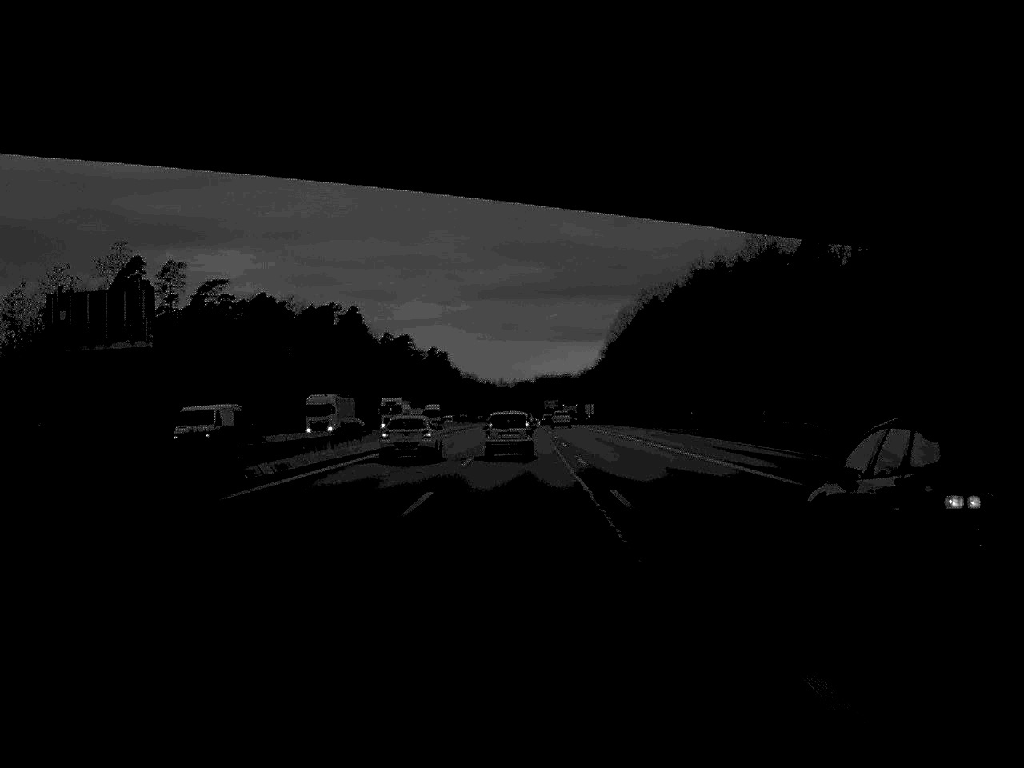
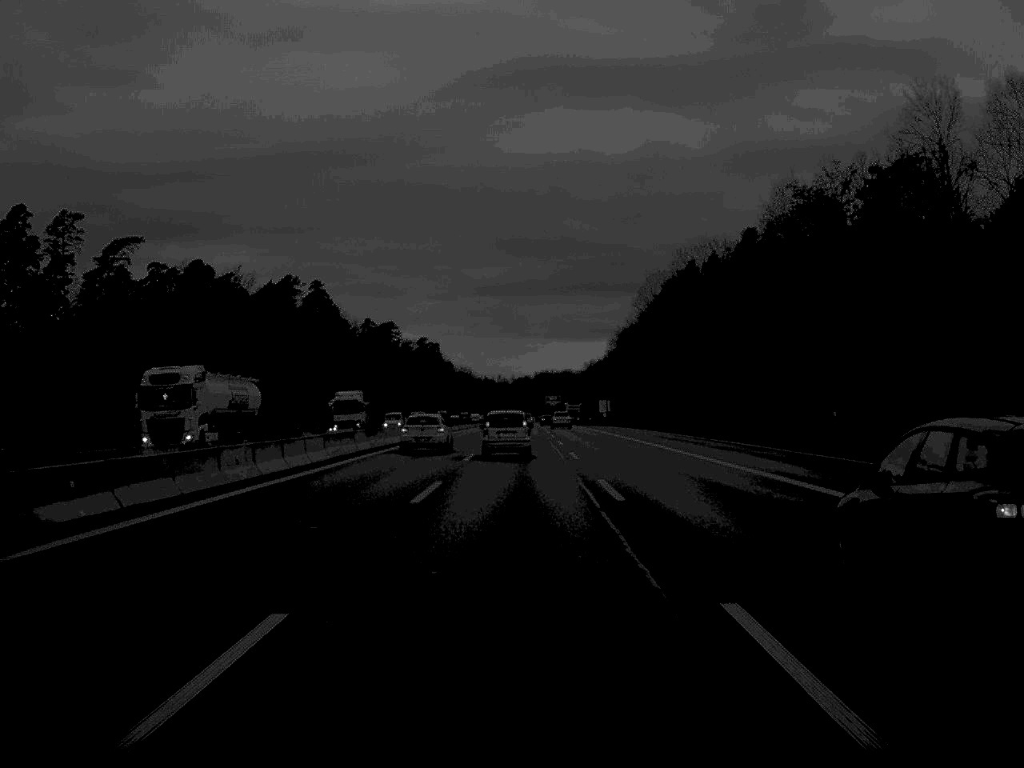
(0.0, +50.4) m; 0°
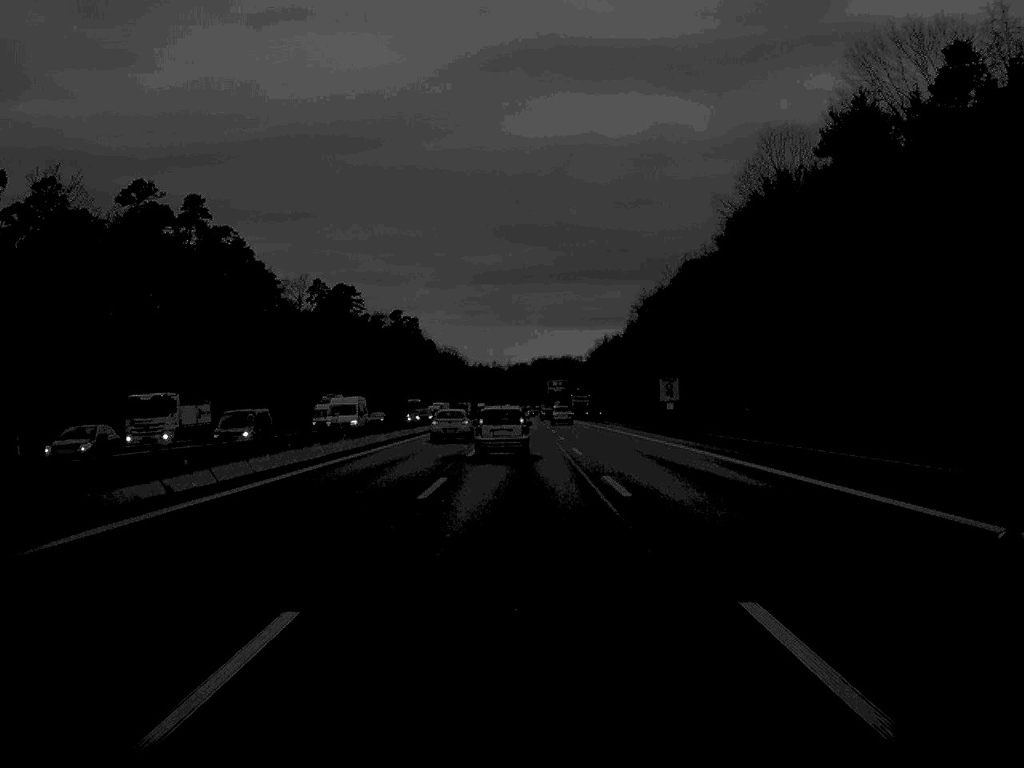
(-0.1, +88.9) m; 0°
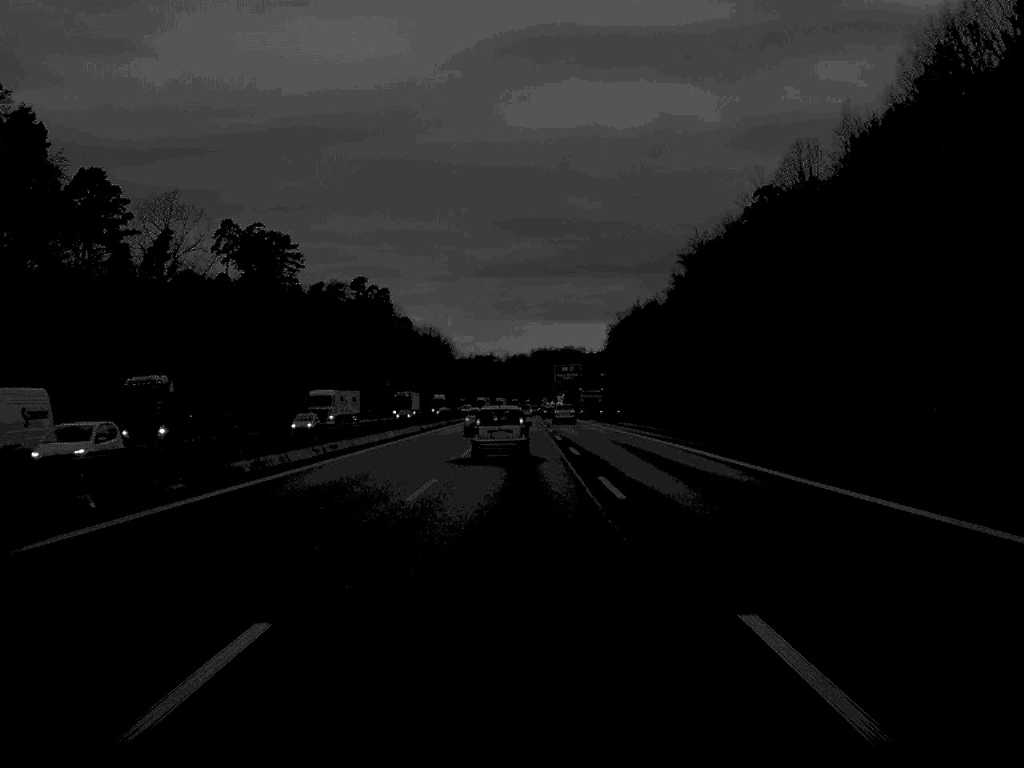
(0.0, +89.3) m; 0°
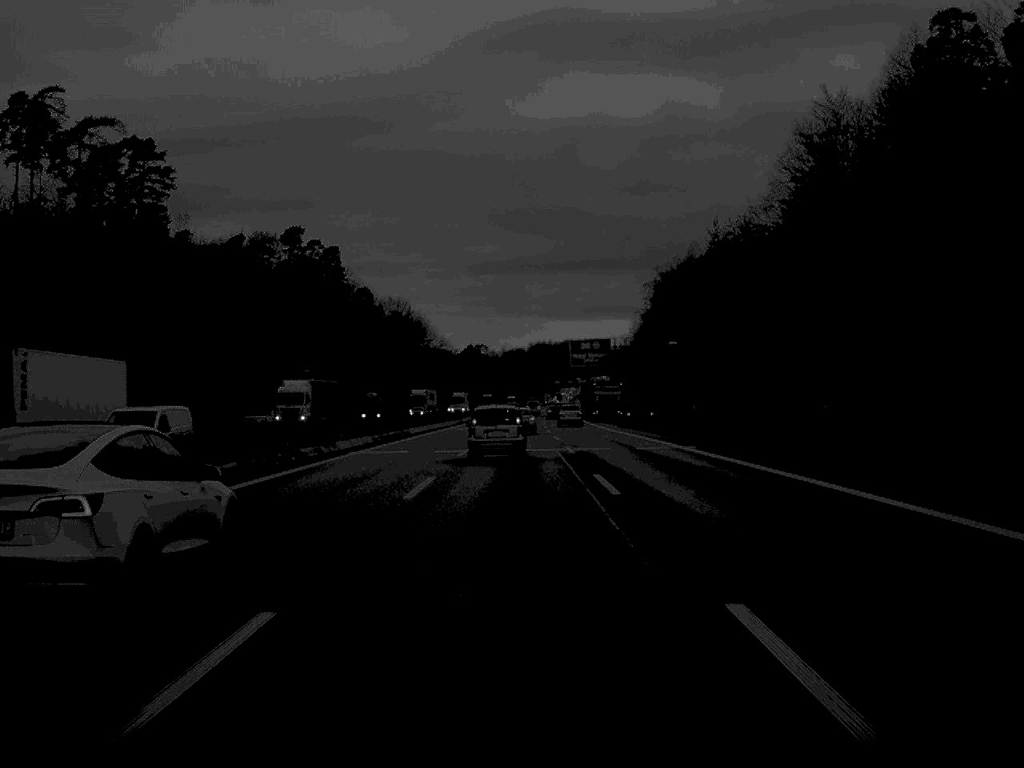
(-0.1, +88.4) m; 0°
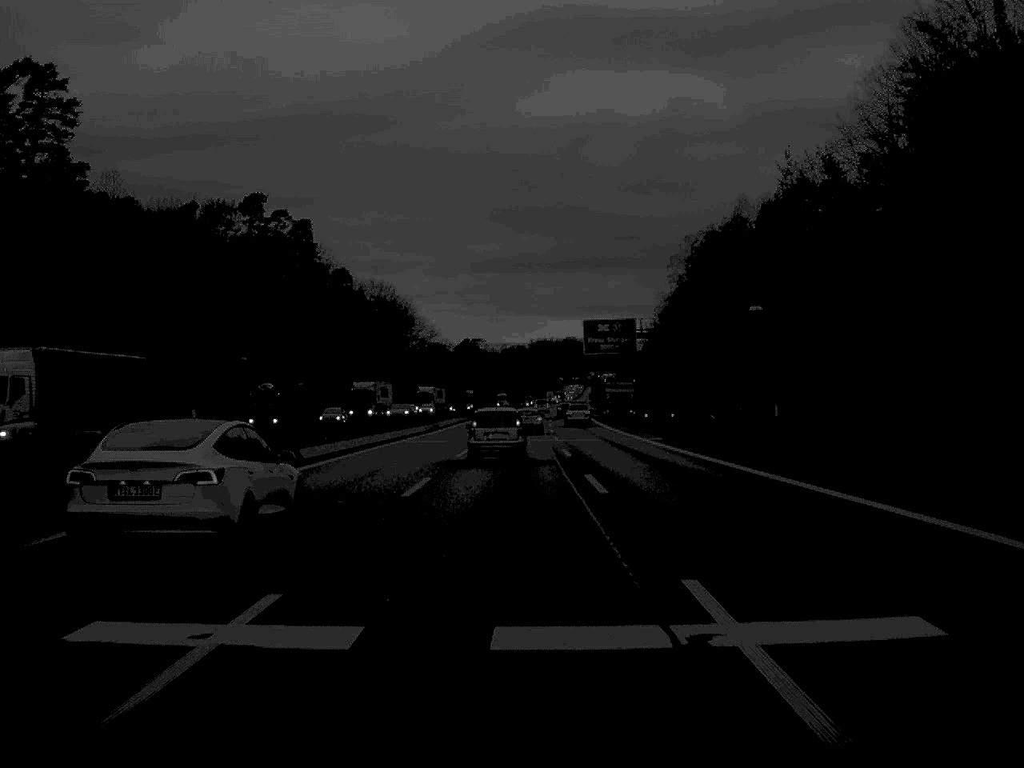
(0.0, +34.6) m; 0°
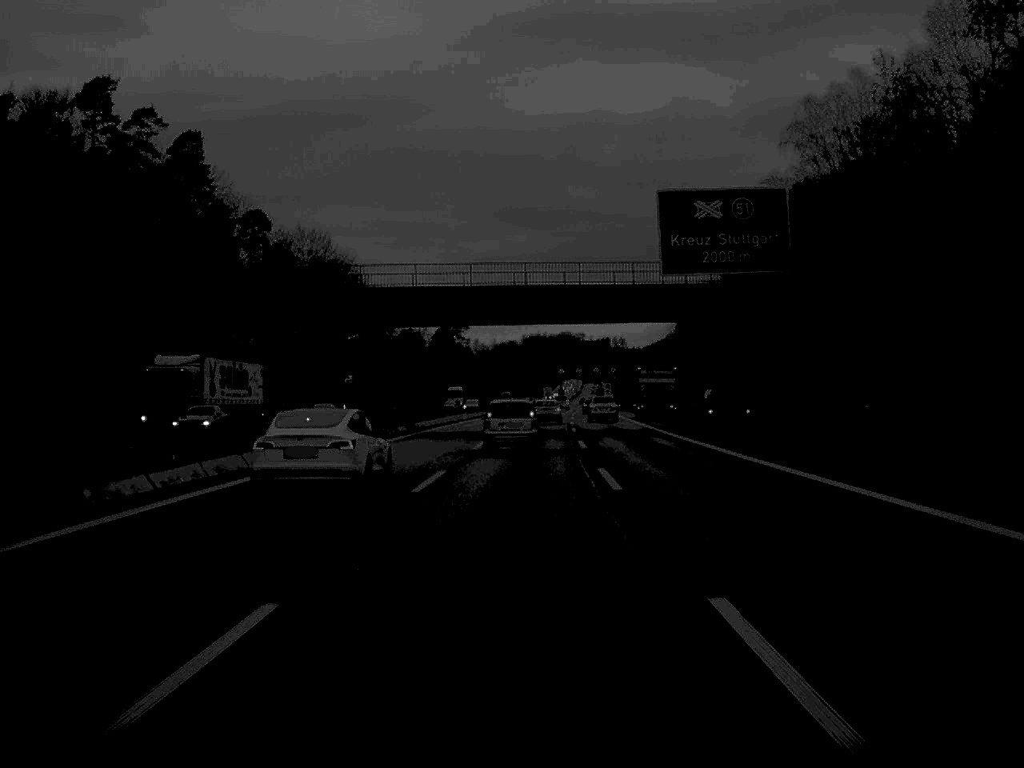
(+0.1, +71.7) m; 0°
